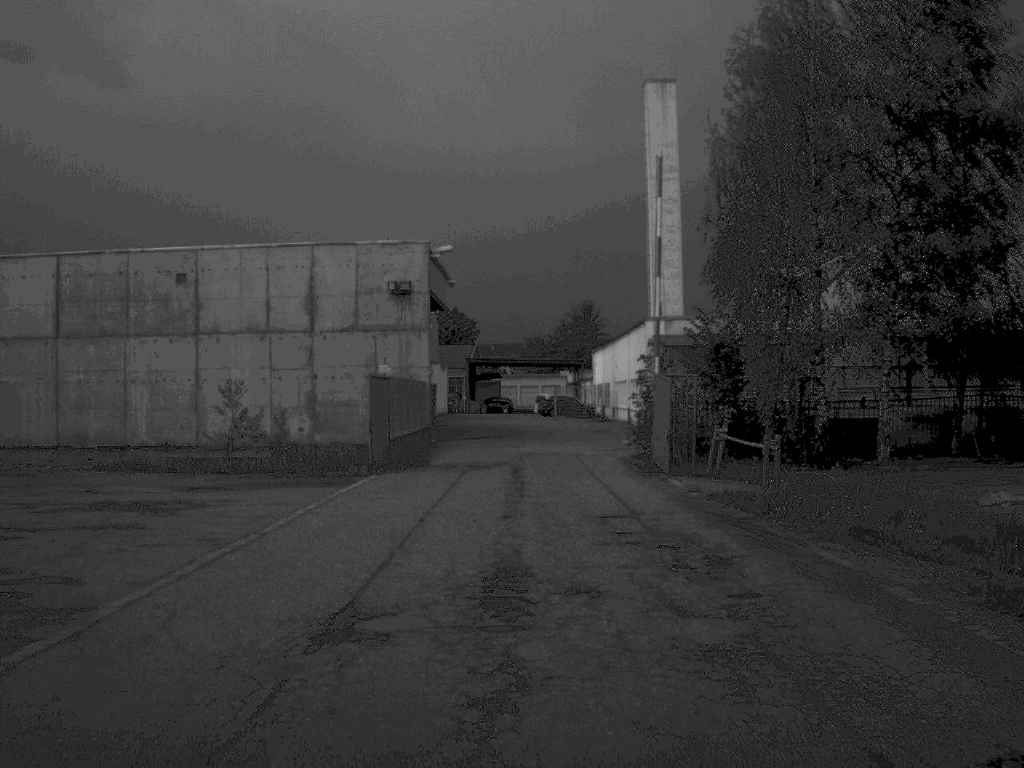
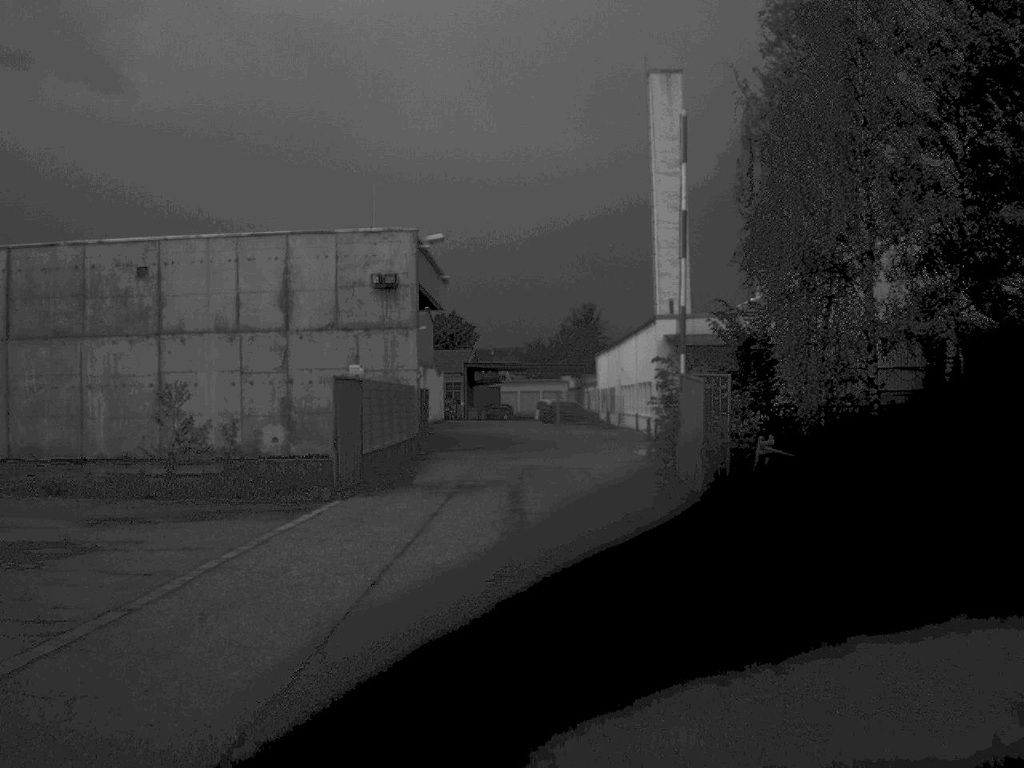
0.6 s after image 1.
(0.0, +5.2) m; 0°
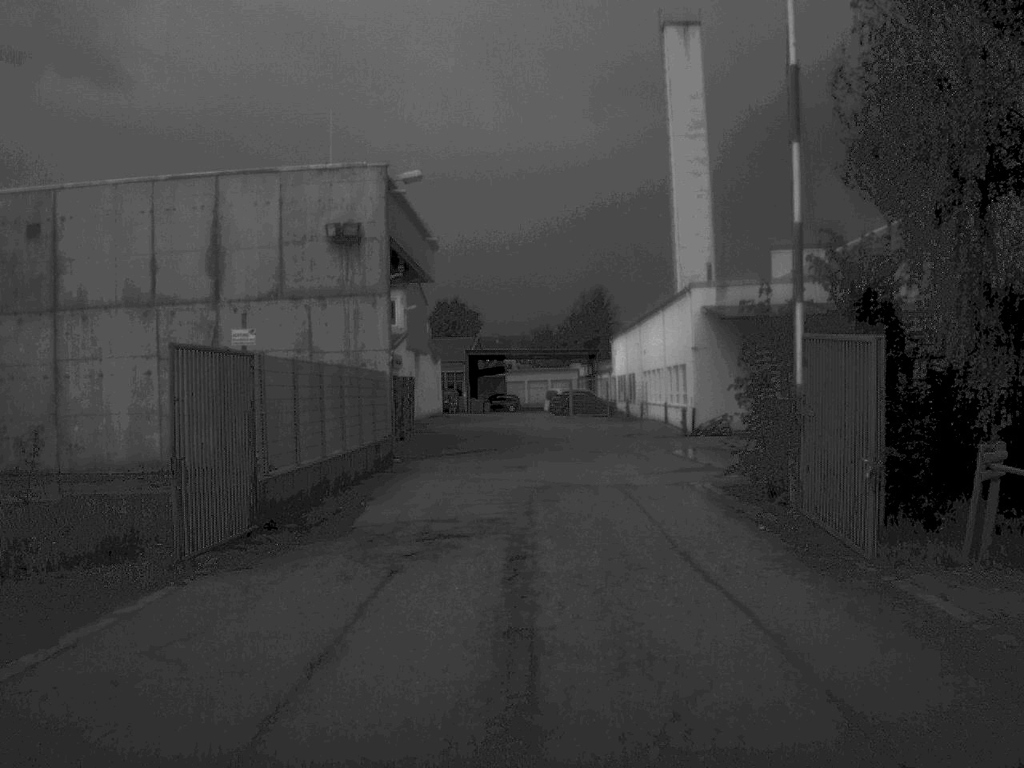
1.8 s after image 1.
(0.0, +10.9) m; 0°
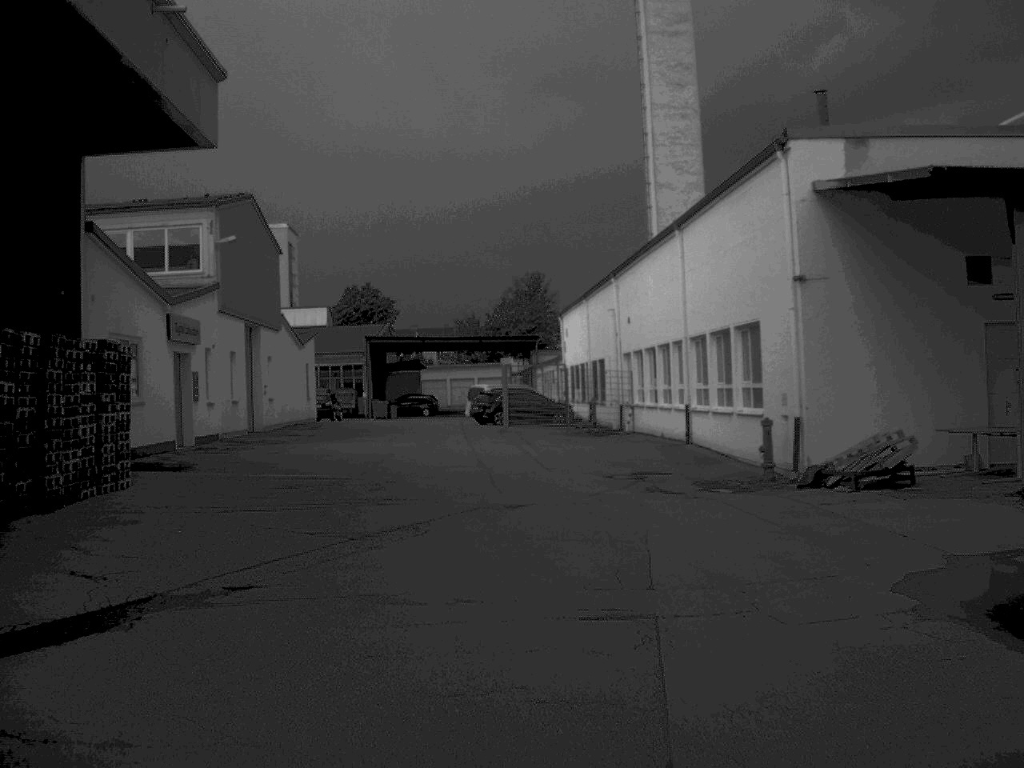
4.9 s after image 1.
(+0.7, +28.3) m; +3°
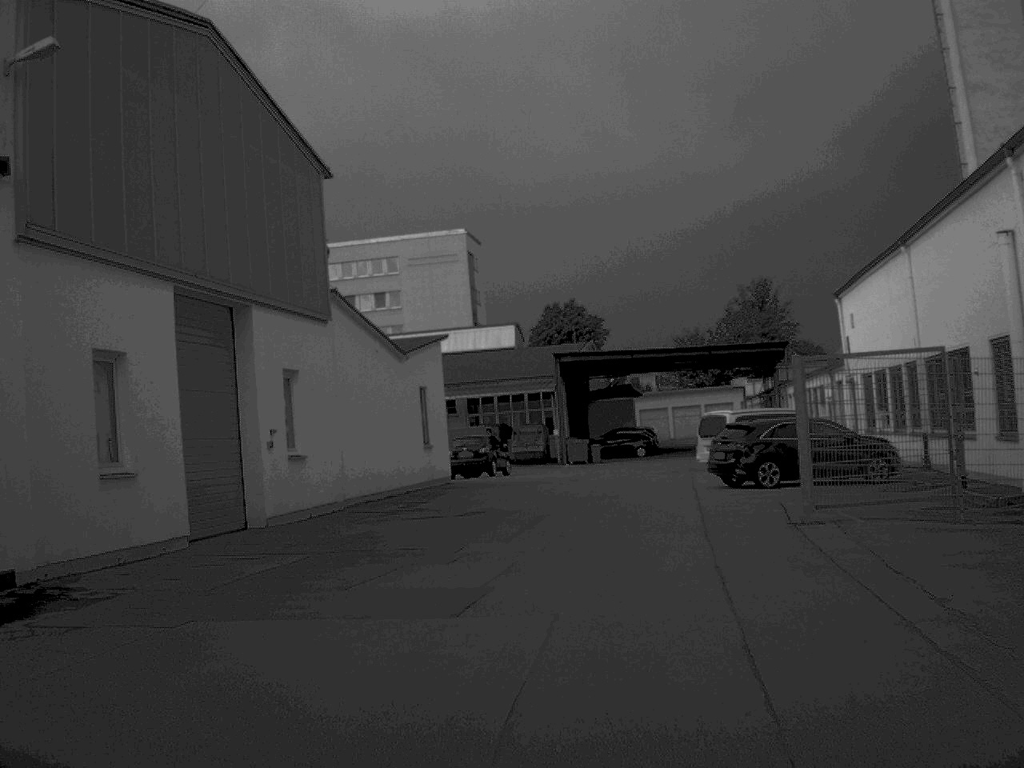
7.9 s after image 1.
(-1.3, +24.8) m; -10°
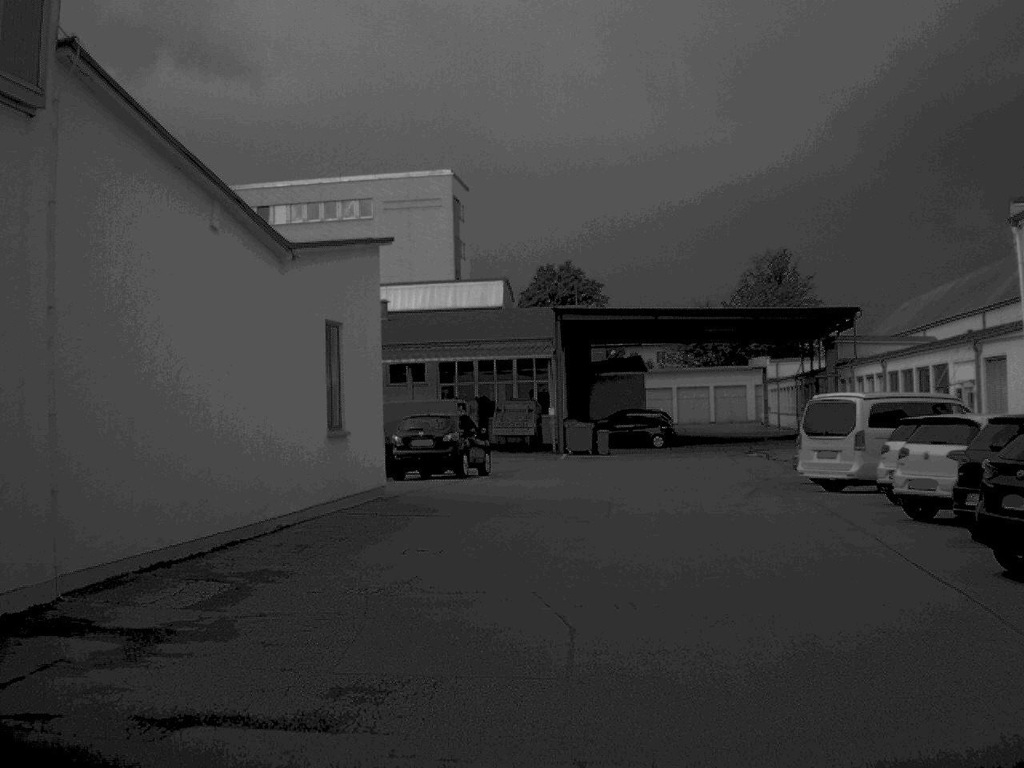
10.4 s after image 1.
(-0.2, +16.2) m; +1°
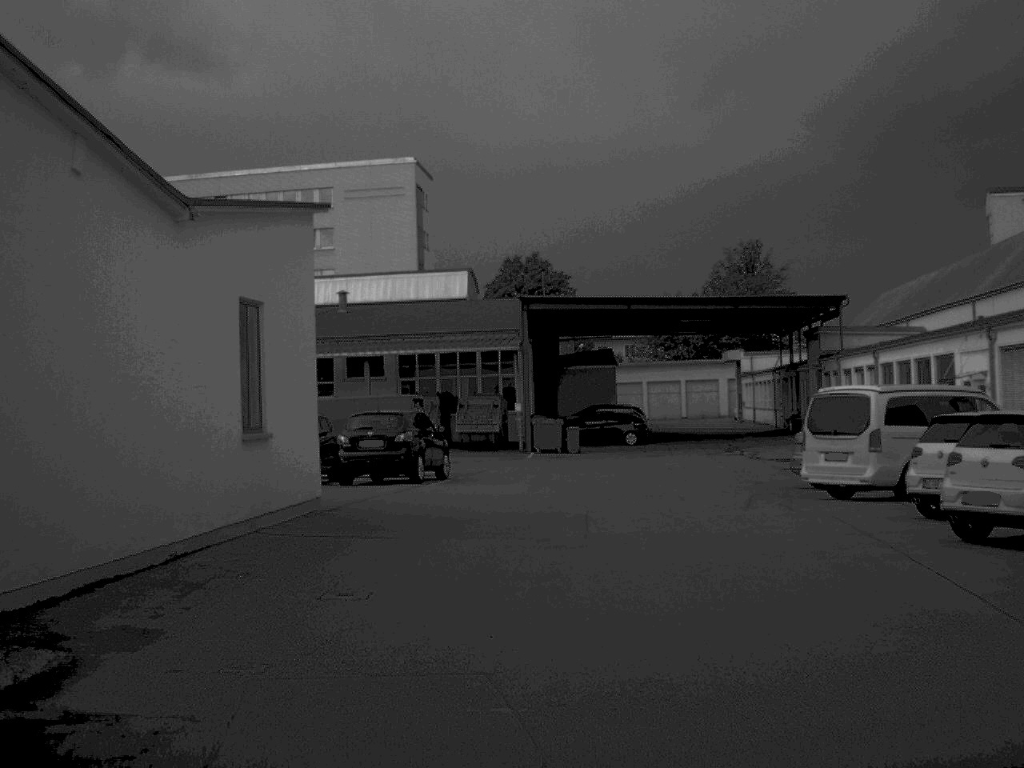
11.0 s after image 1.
(0.0, +3.3) m; +1°
